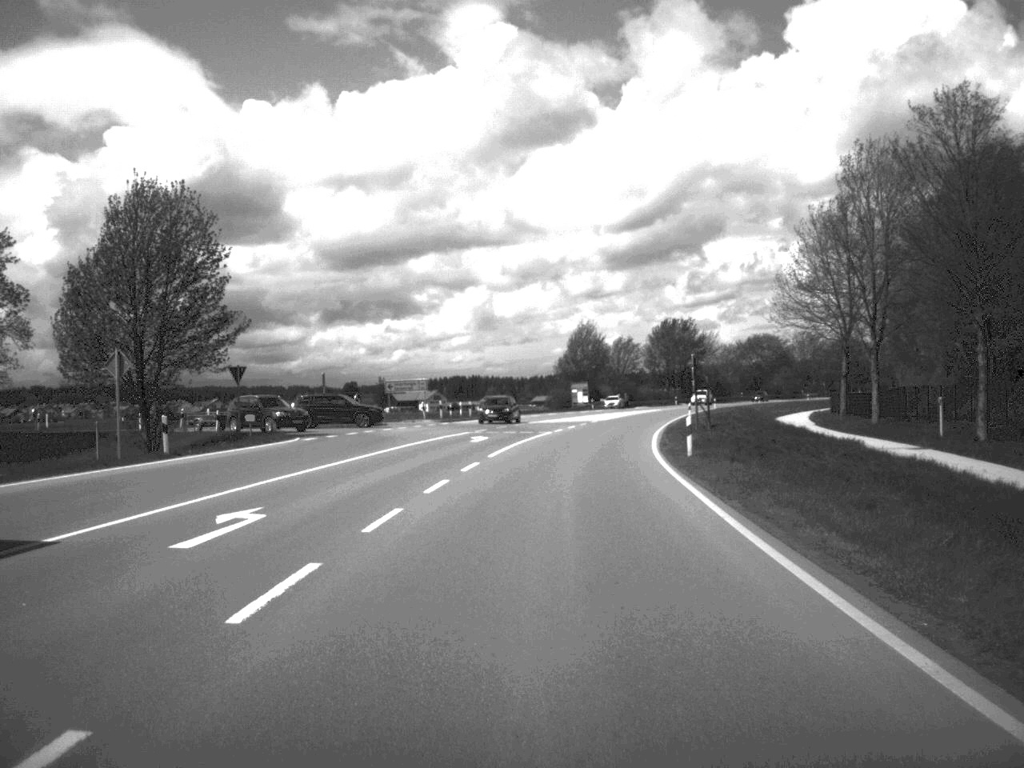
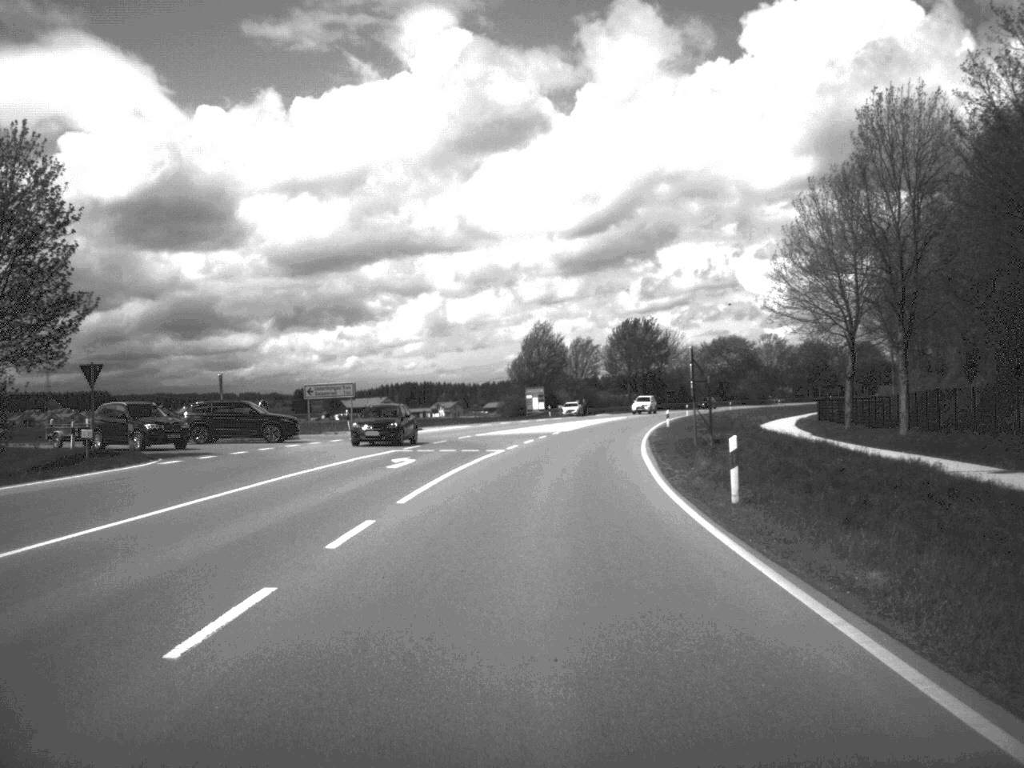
(+0.2, +12.8) m; +2°
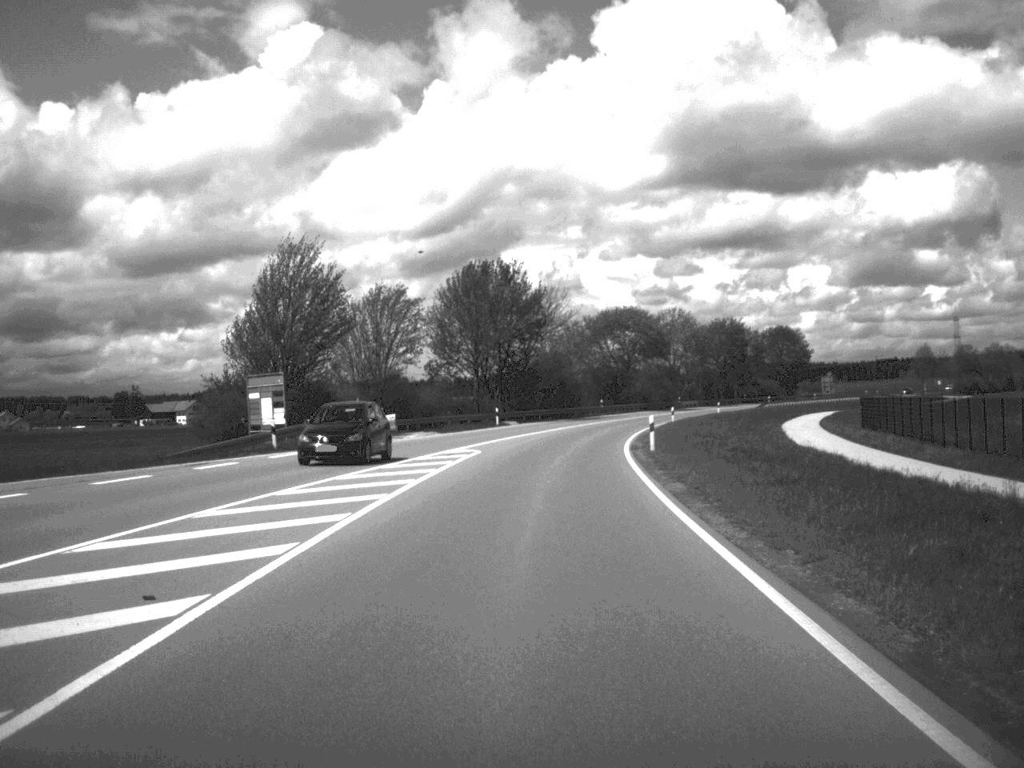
(+4.5, +67.2) m; +7°
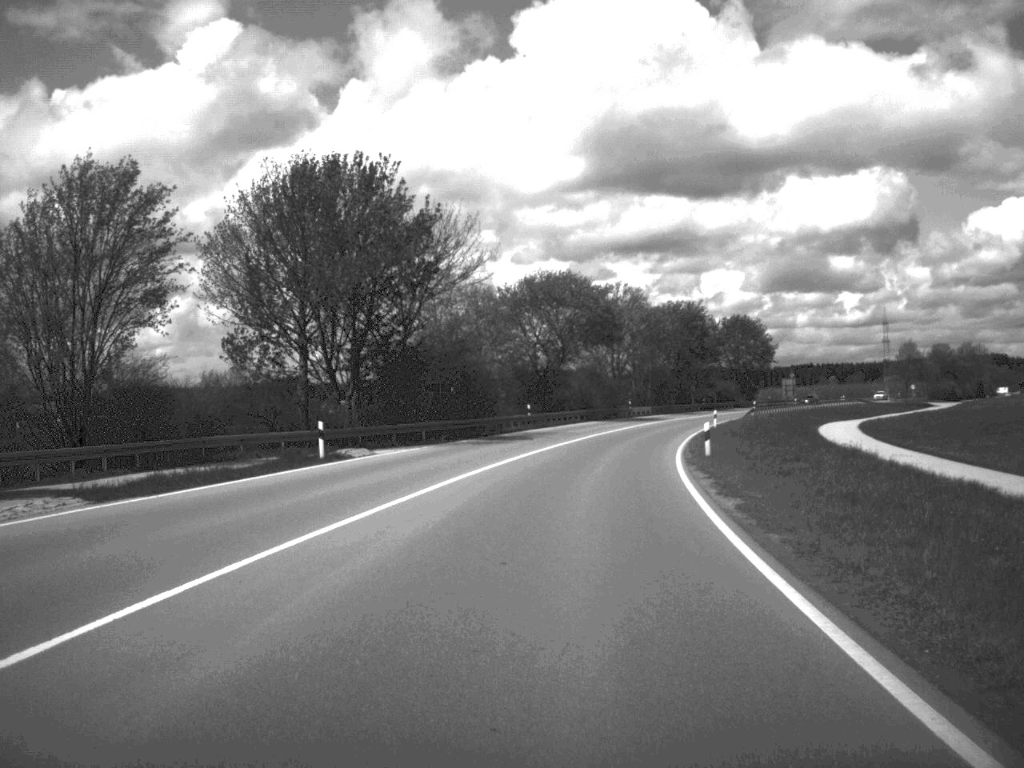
(+1.2, +40.0) m; +4°
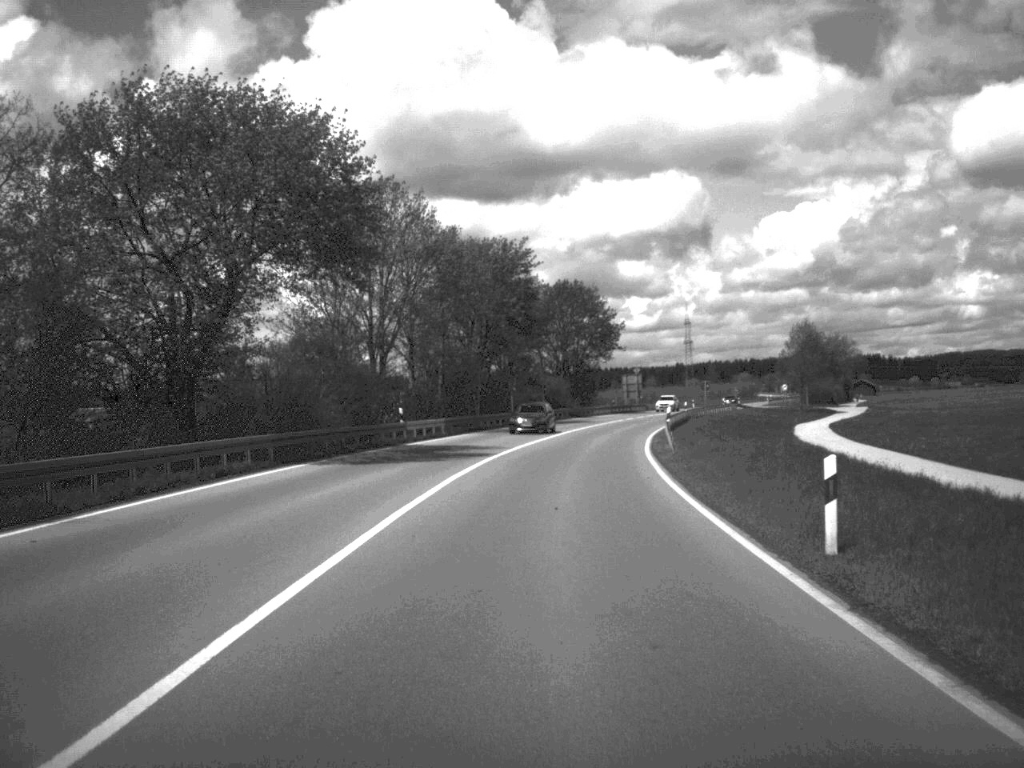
(+4.7, +55.3) m; +10°
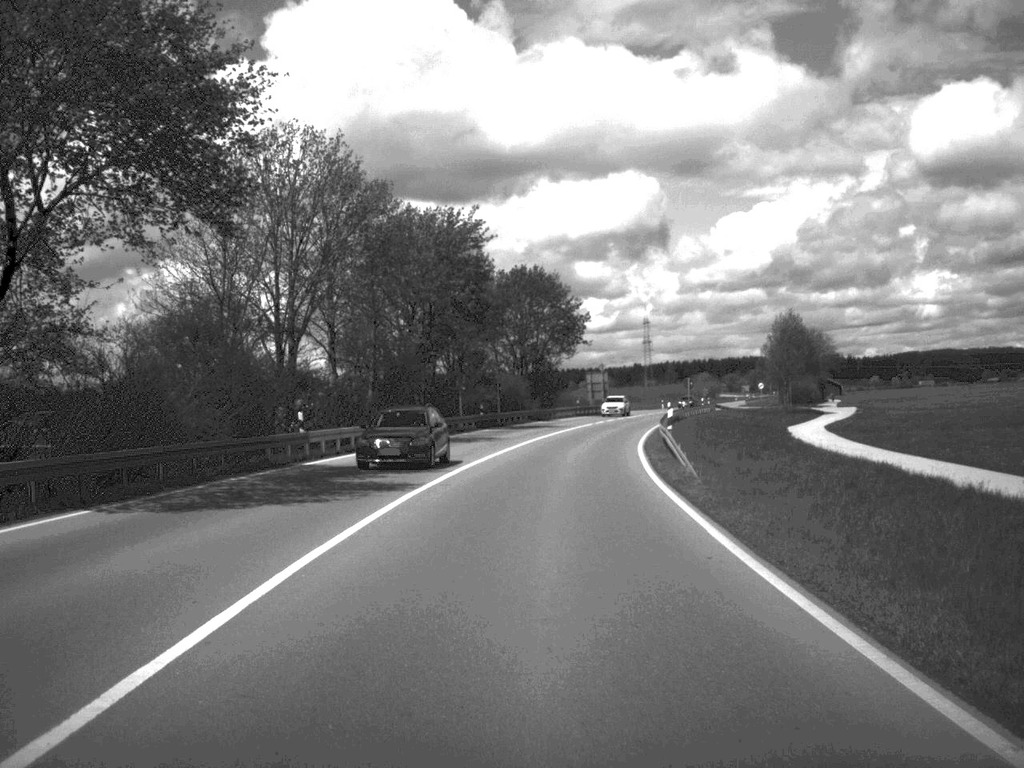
(+0.2, +13.5) m; +2°
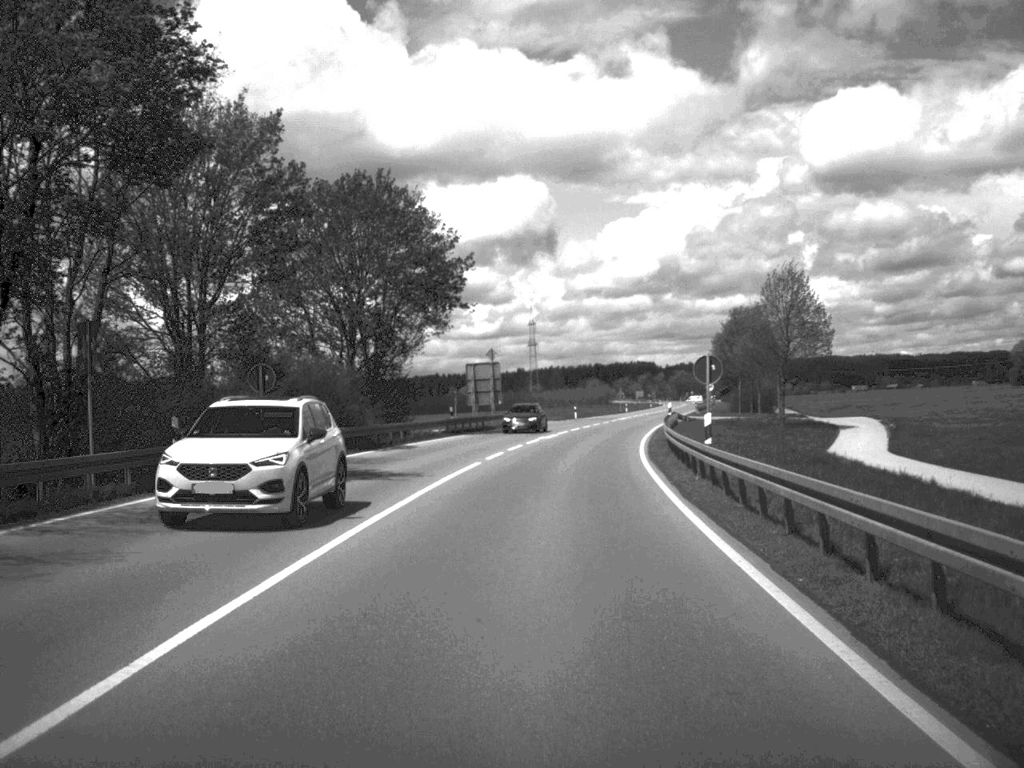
(+2.0, +44.6) m; +5°
